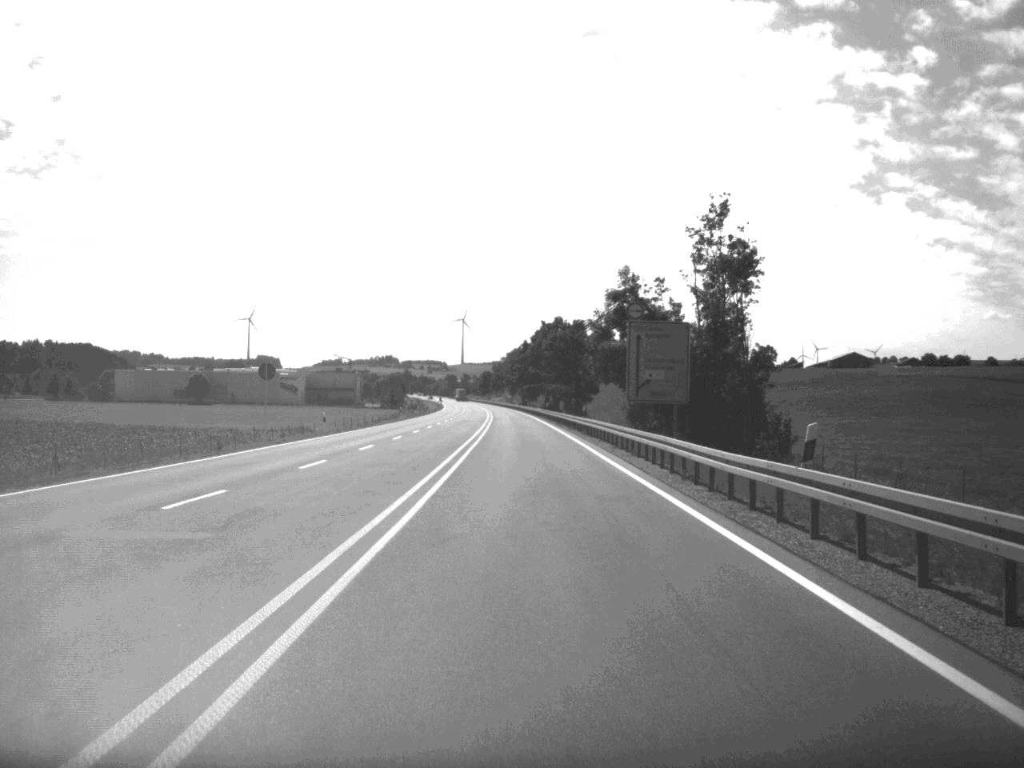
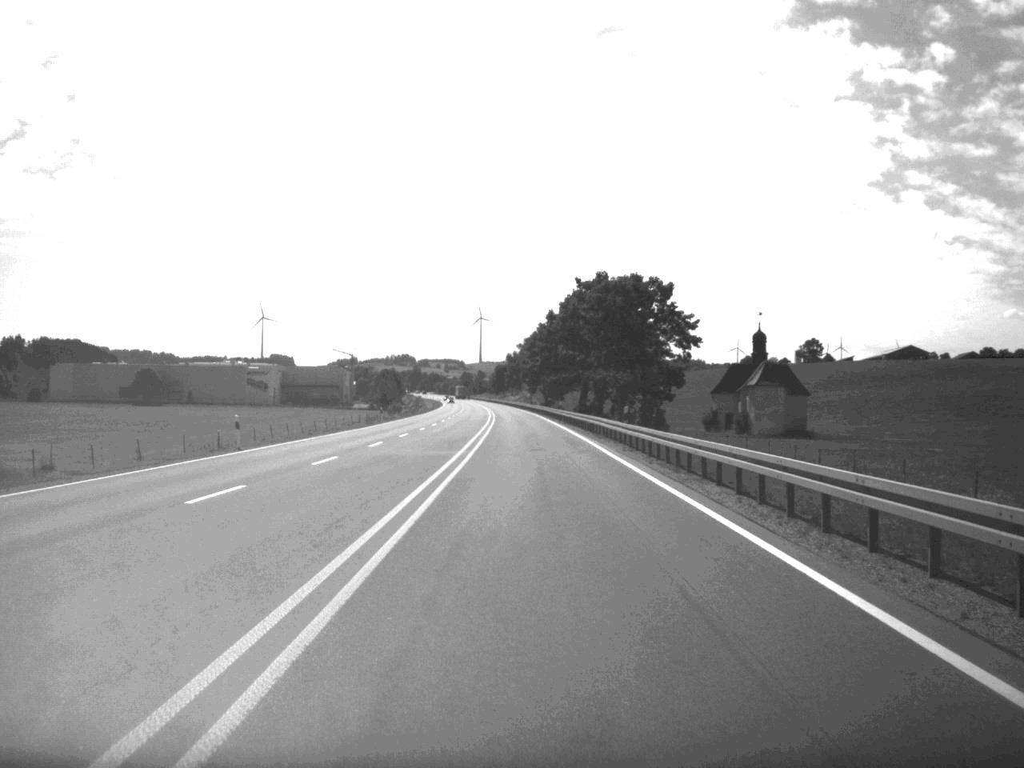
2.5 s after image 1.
(-0.8, +70.9) m; -1°
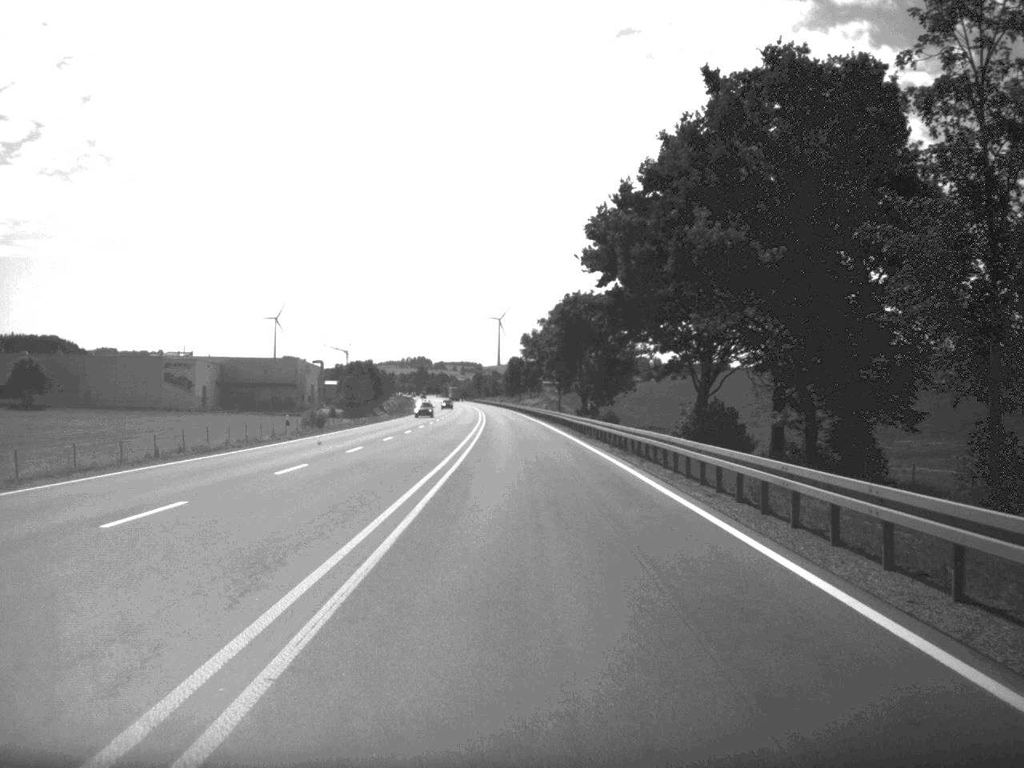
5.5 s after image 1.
(-0.9, +87.9) m; -1°
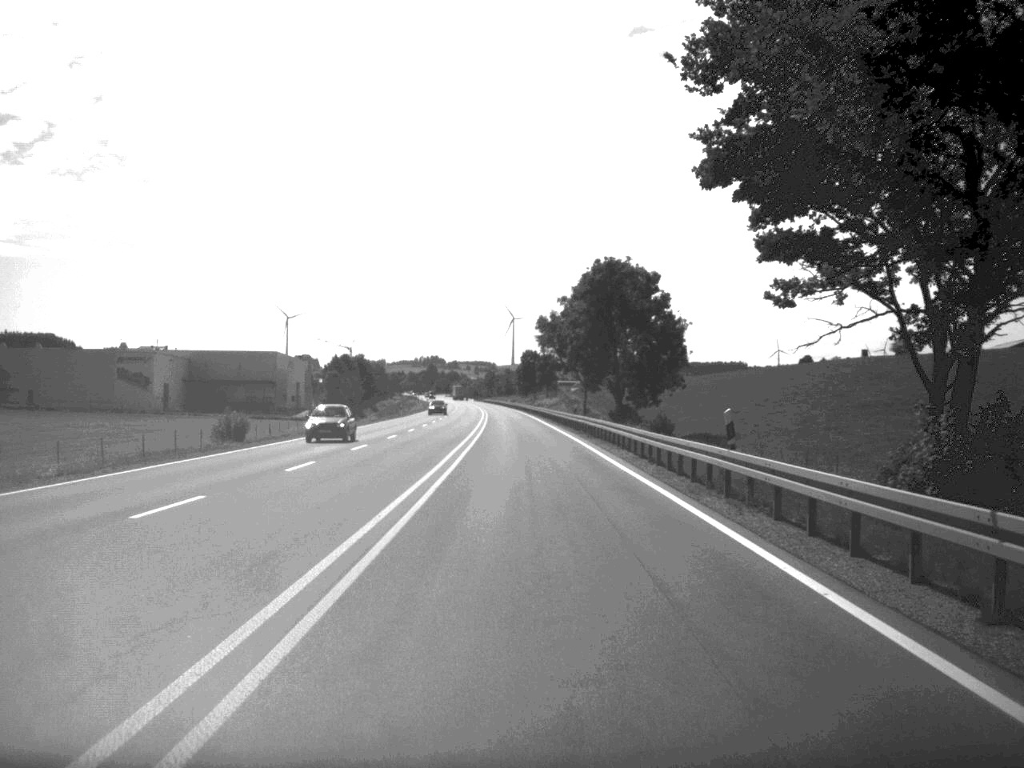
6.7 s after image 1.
(-0.2, +34.4) m; -1°
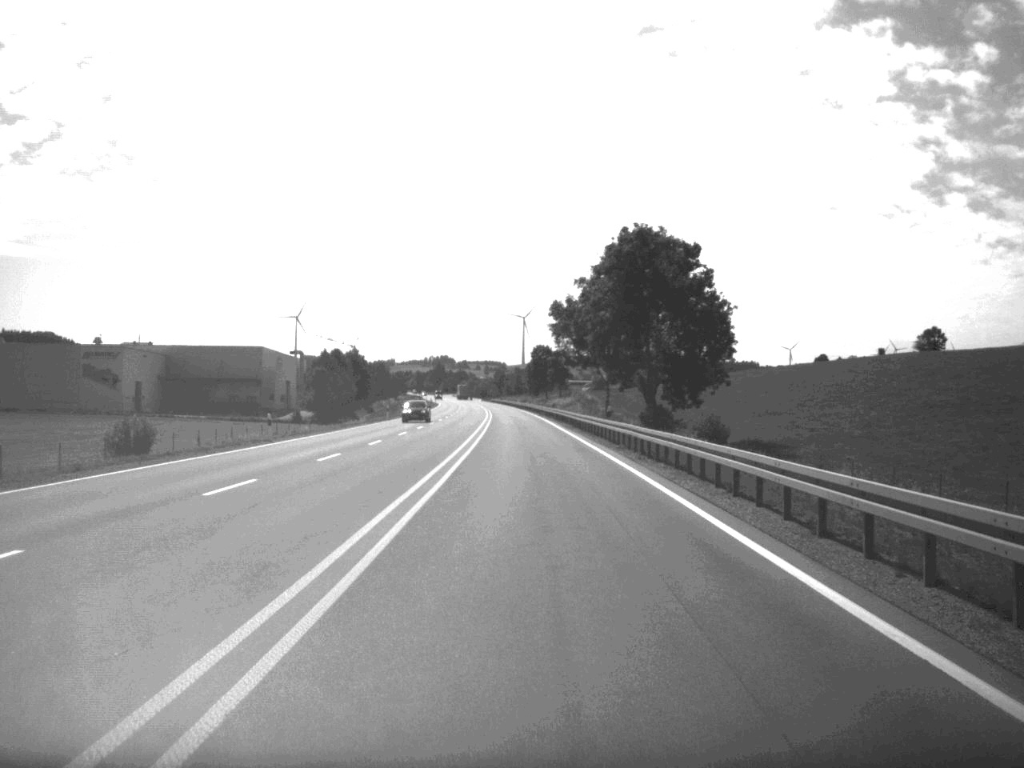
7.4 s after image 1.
(-0.1, +20.0) m; -1°
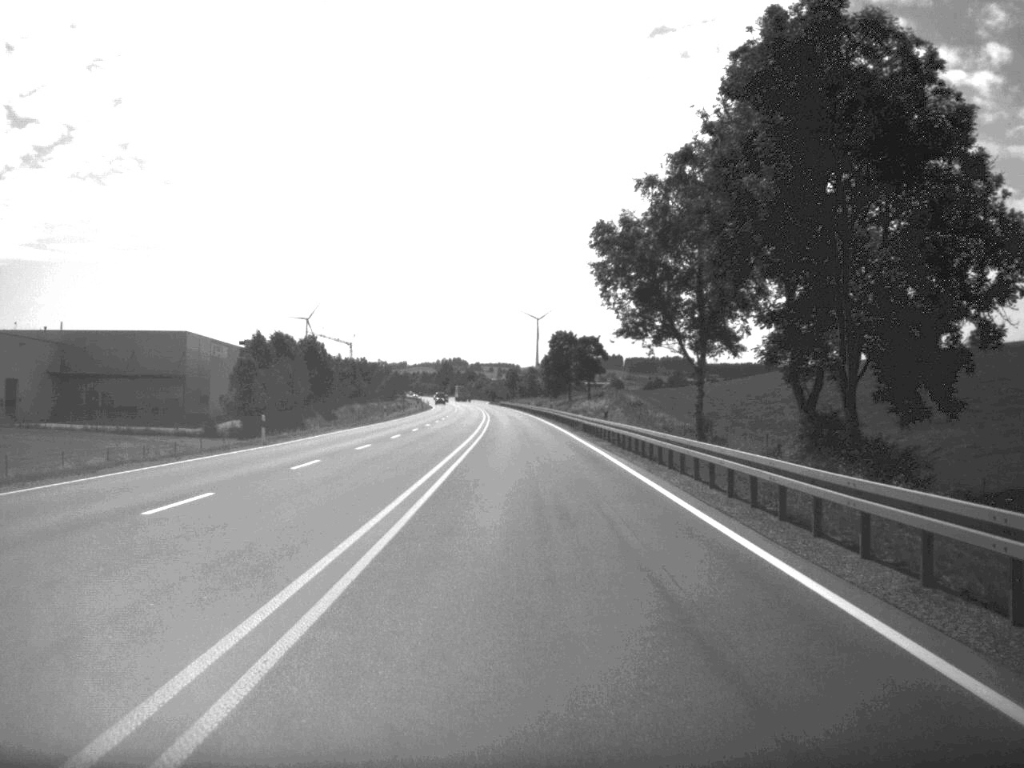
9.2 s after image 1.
(-0.4, +51.2) m; -1°
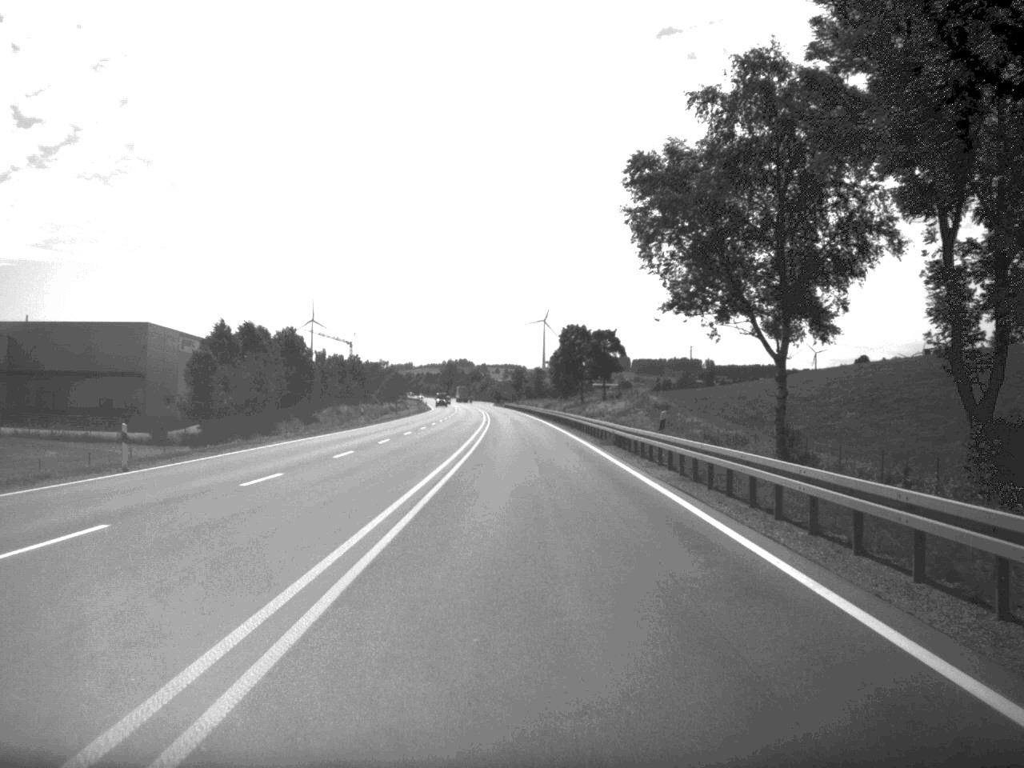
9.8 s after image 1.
(-0.1, +17.6) m; 0°
